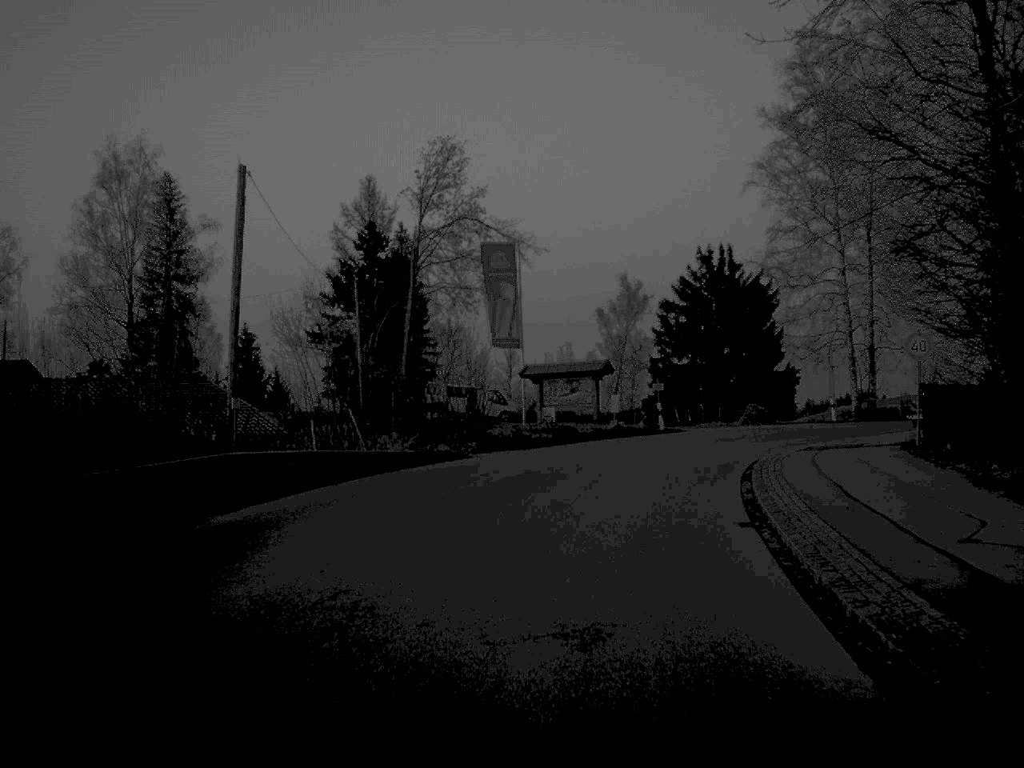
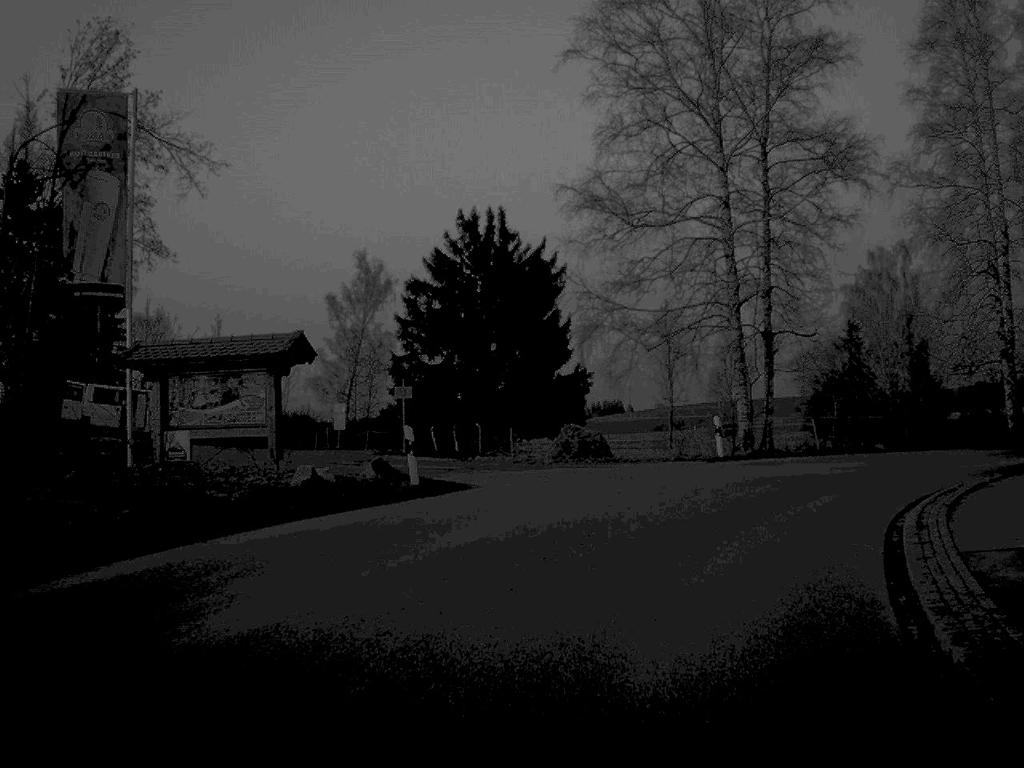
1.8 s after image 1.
(+2.1, +24.0) m; +12°
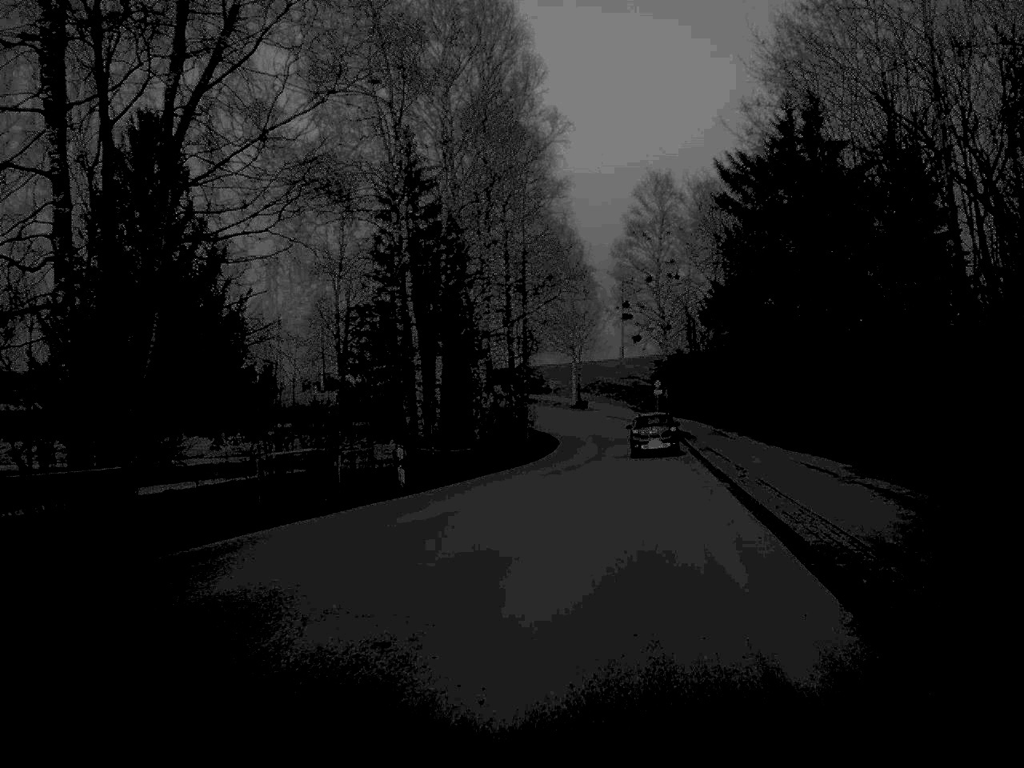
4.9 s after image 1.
(+14.1, +32.1) m; +52°
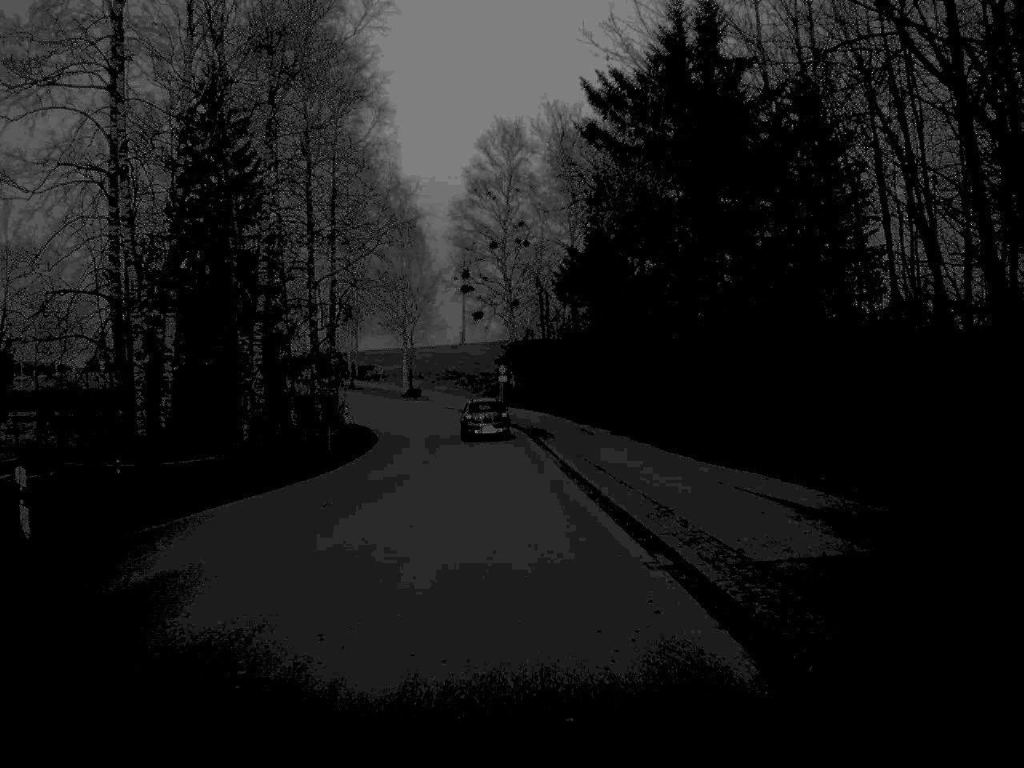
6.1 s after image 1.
(+1.1, +14.6) m; +6°
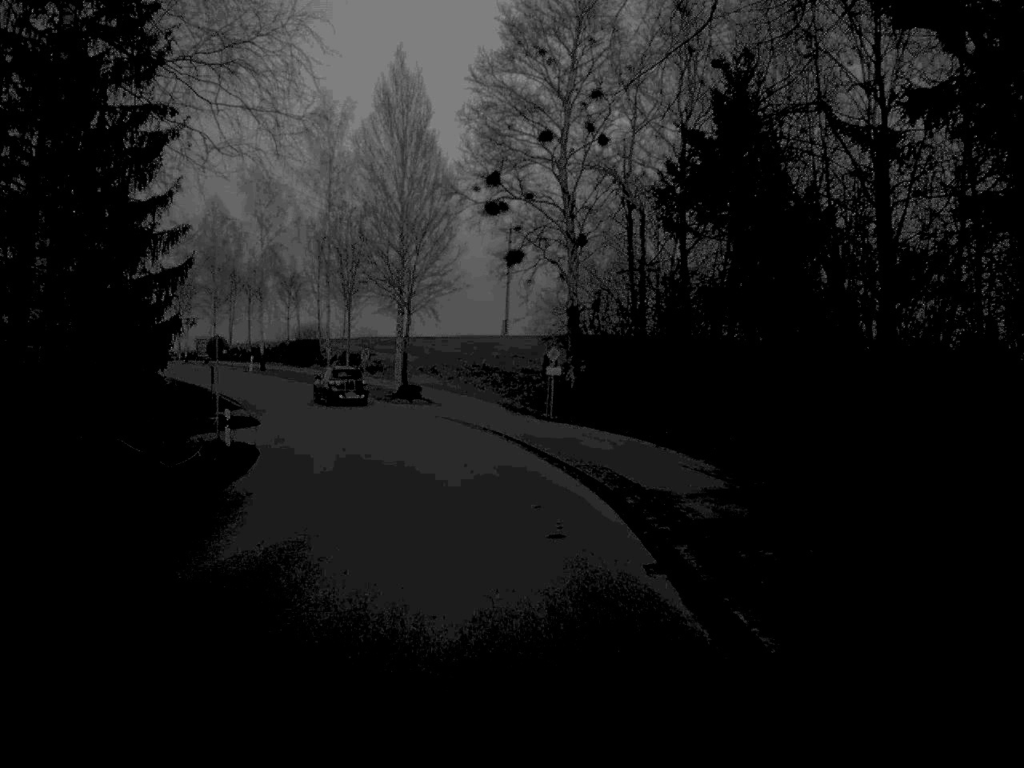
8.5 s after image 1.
(-0.5, +34.1) m; -2°
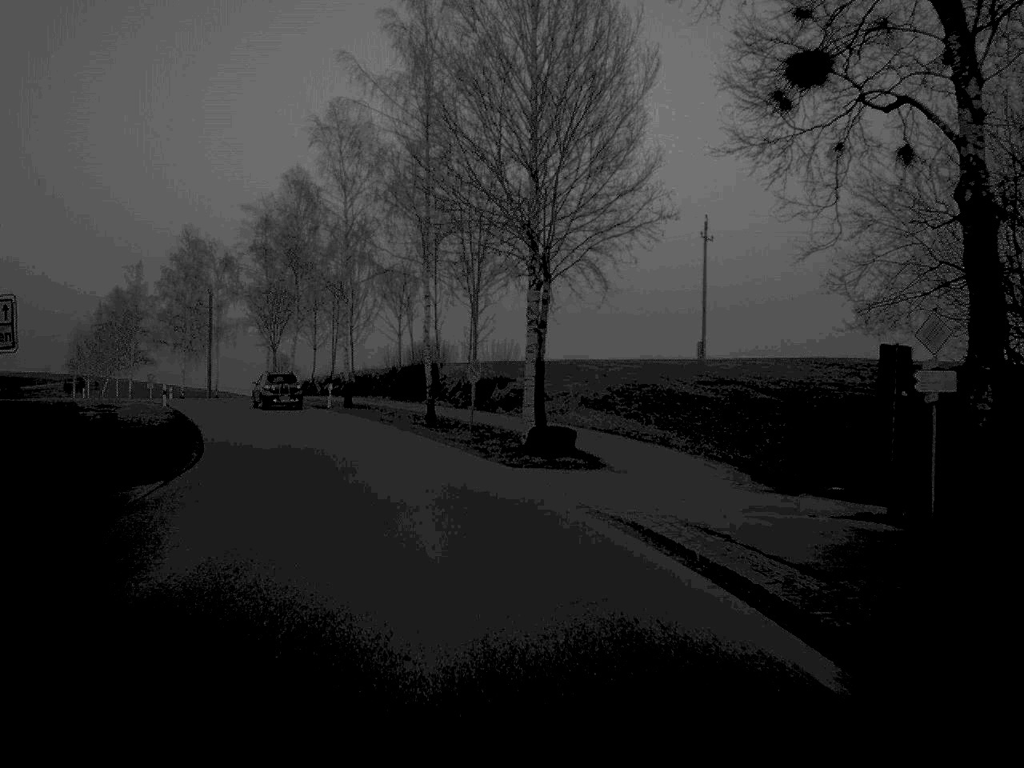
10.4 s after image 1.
(-1.7, +28.6) m; -8°
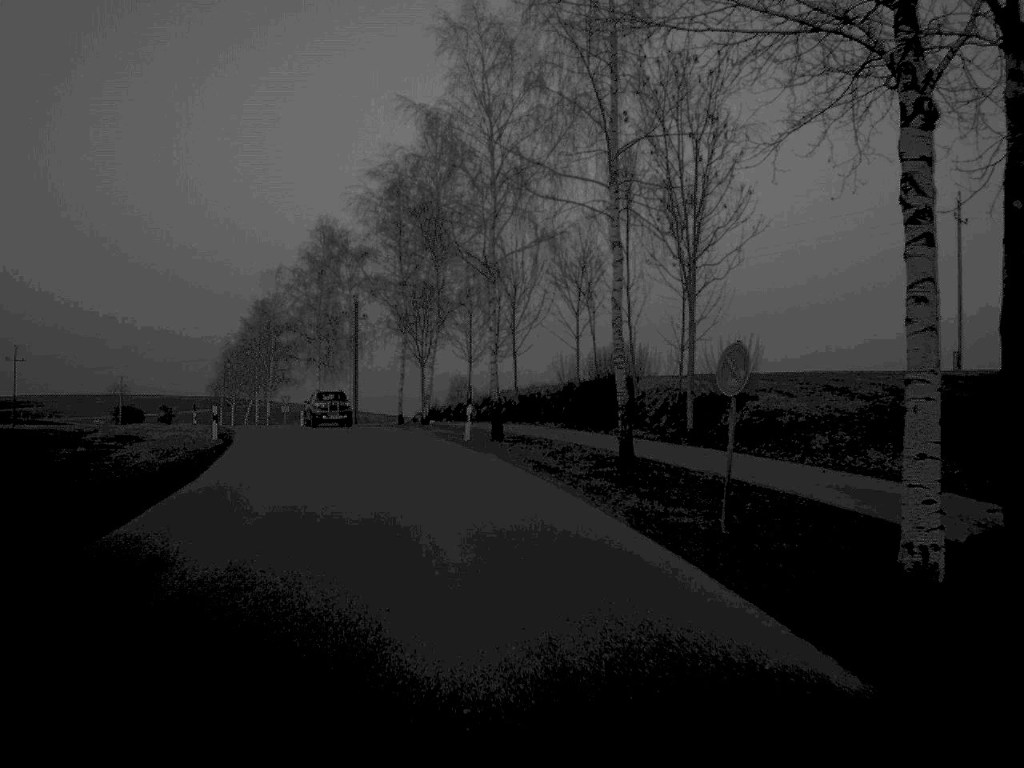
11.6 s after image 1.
(-1.4, +19.1) m; -8°
